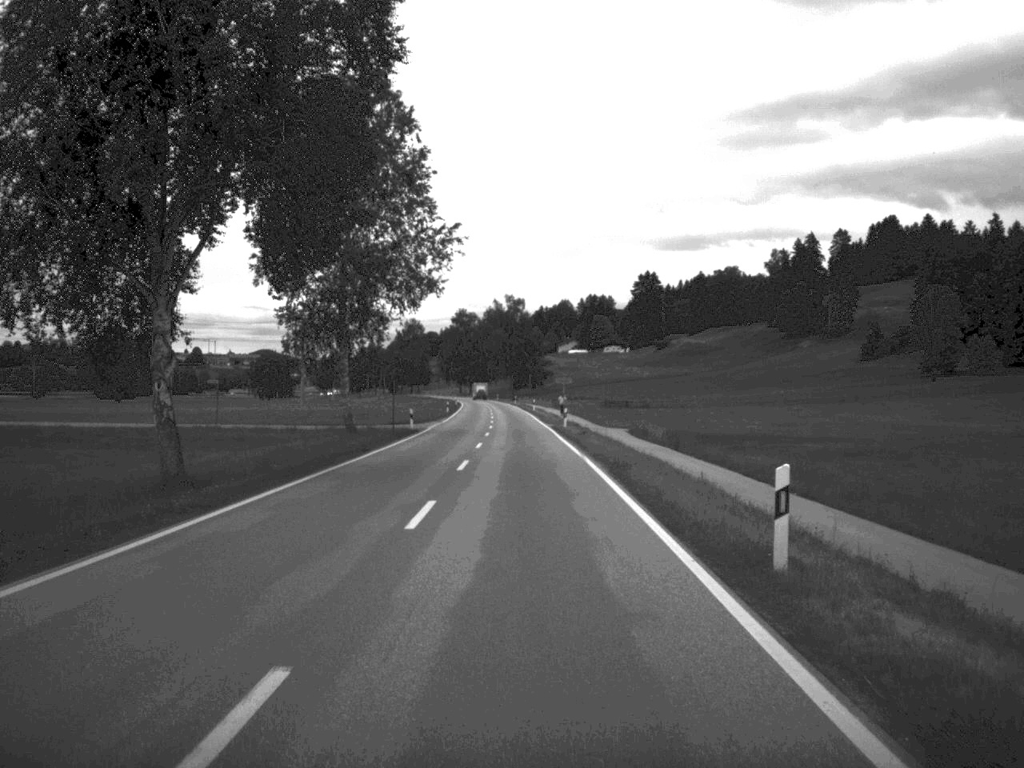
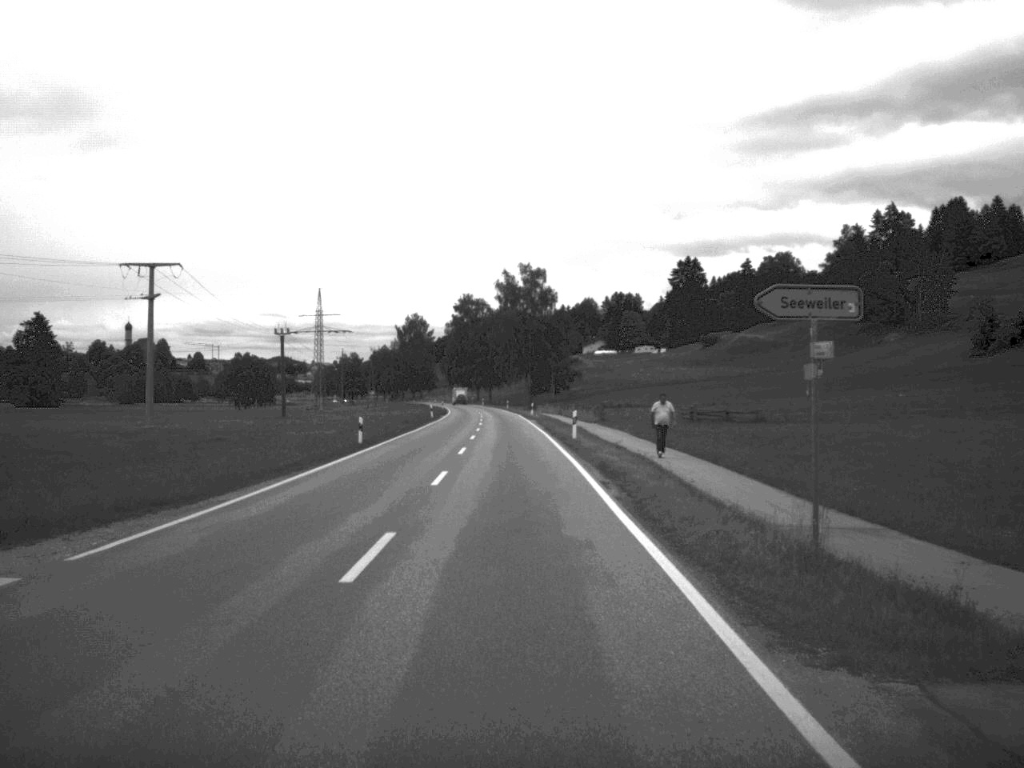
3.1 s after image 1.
(-0.3, +63.5) m; -1°
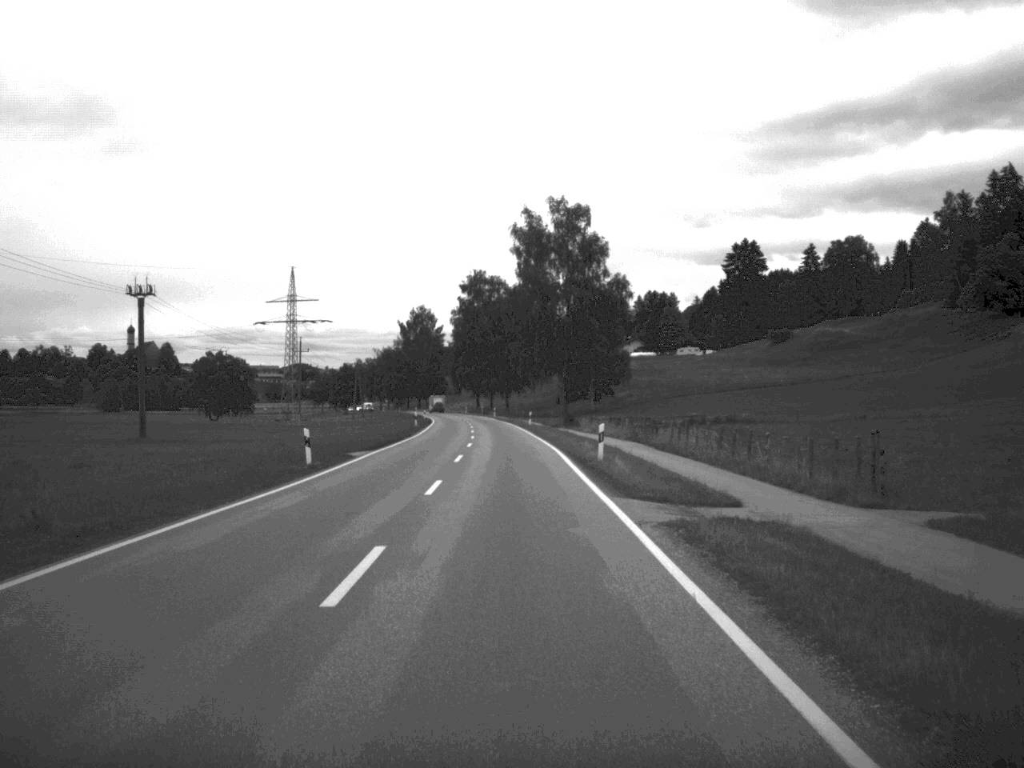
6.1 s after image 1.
(-0.8, +60.6) m; -1°
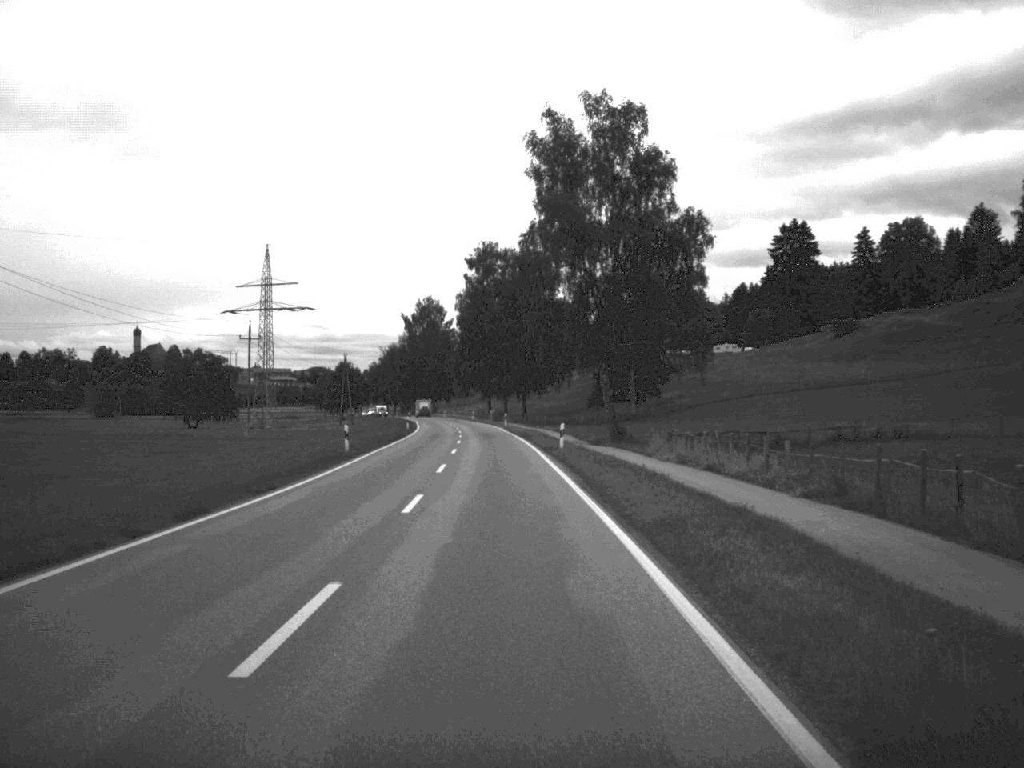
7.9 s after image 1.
(-0.3, +37.9) m; -1°
